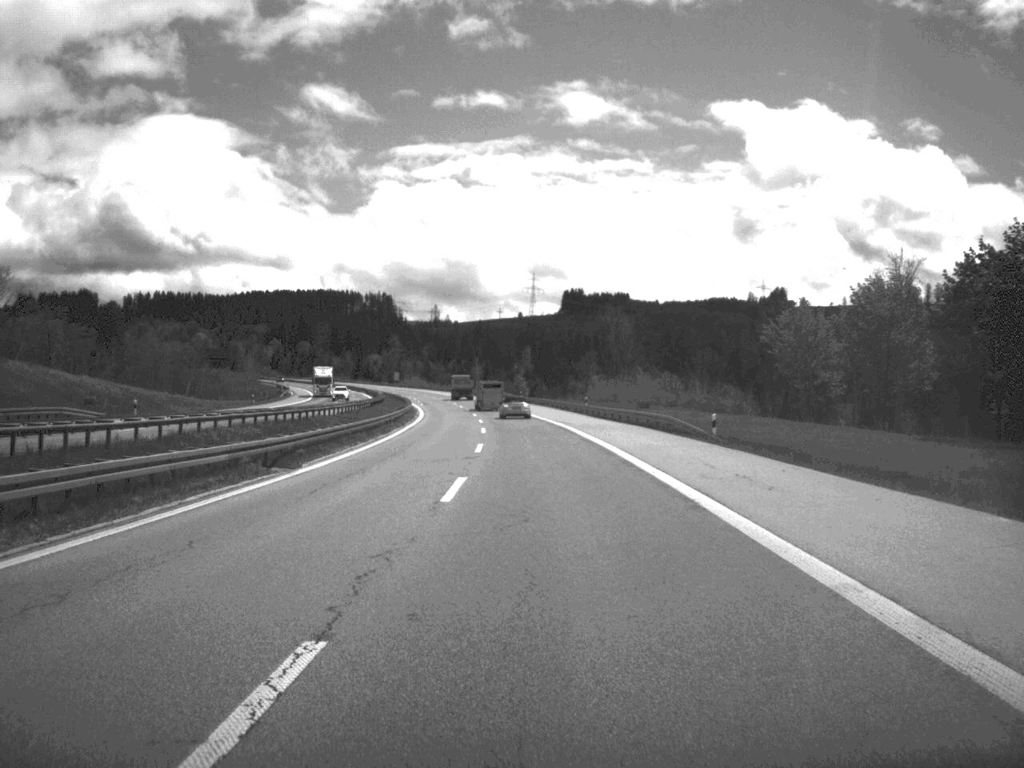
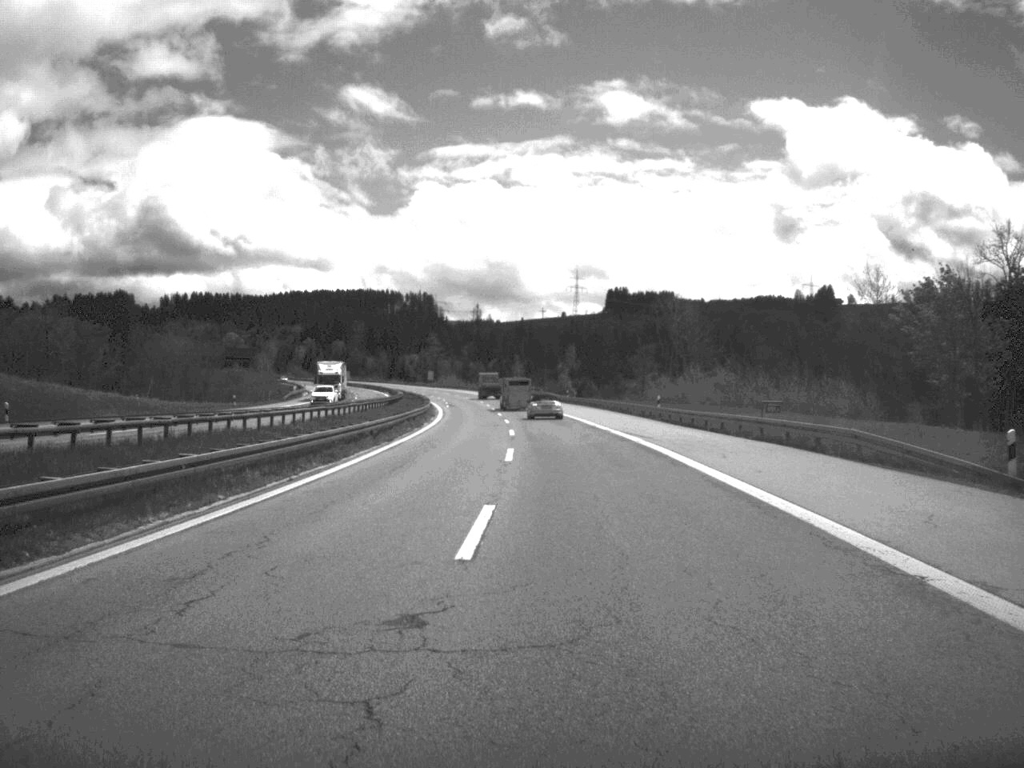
(-0.4, +24.6) m; -2°
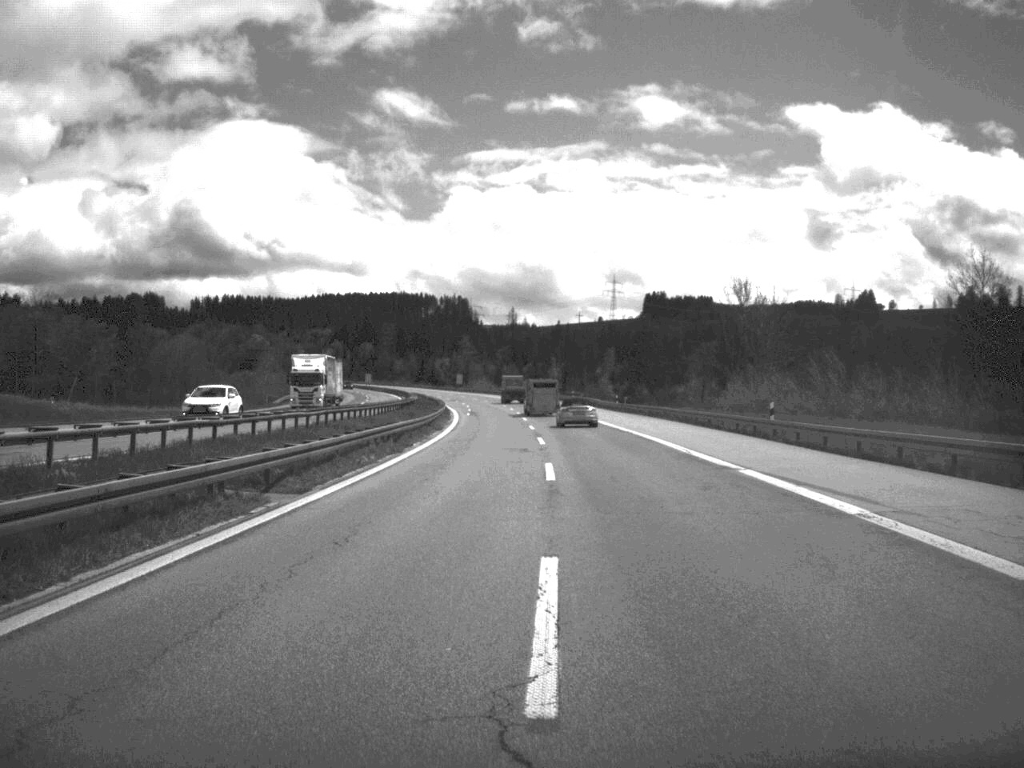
(-0.3, +23.3) m; -2°
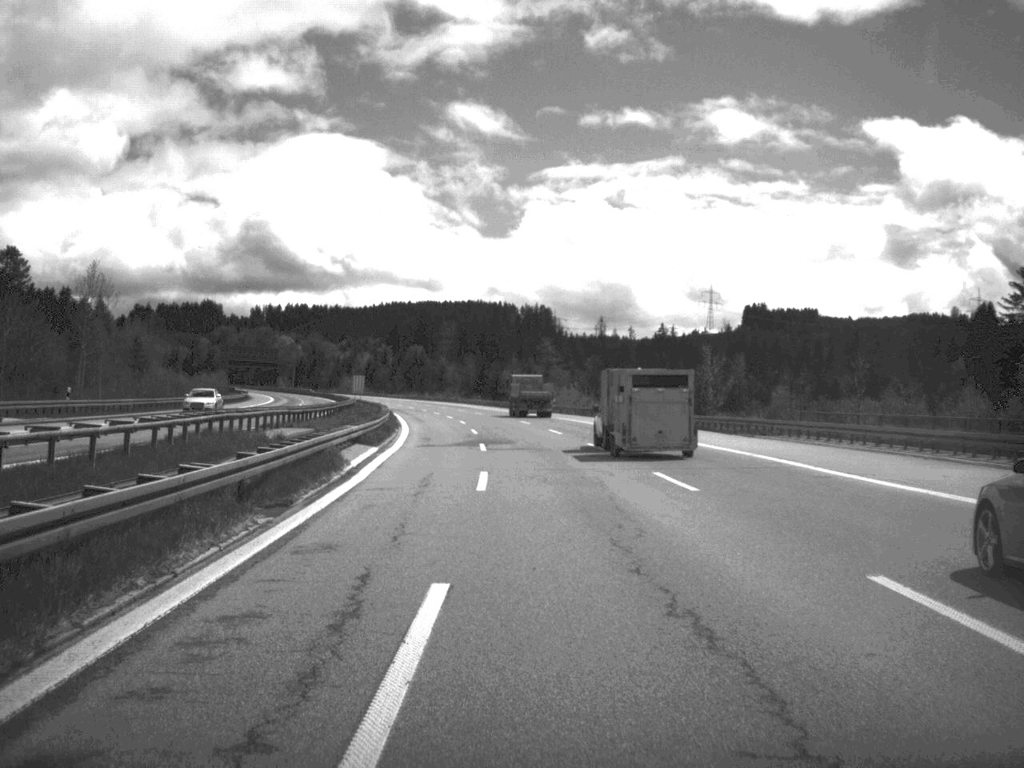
(-4.8, +121.6) m; -4°
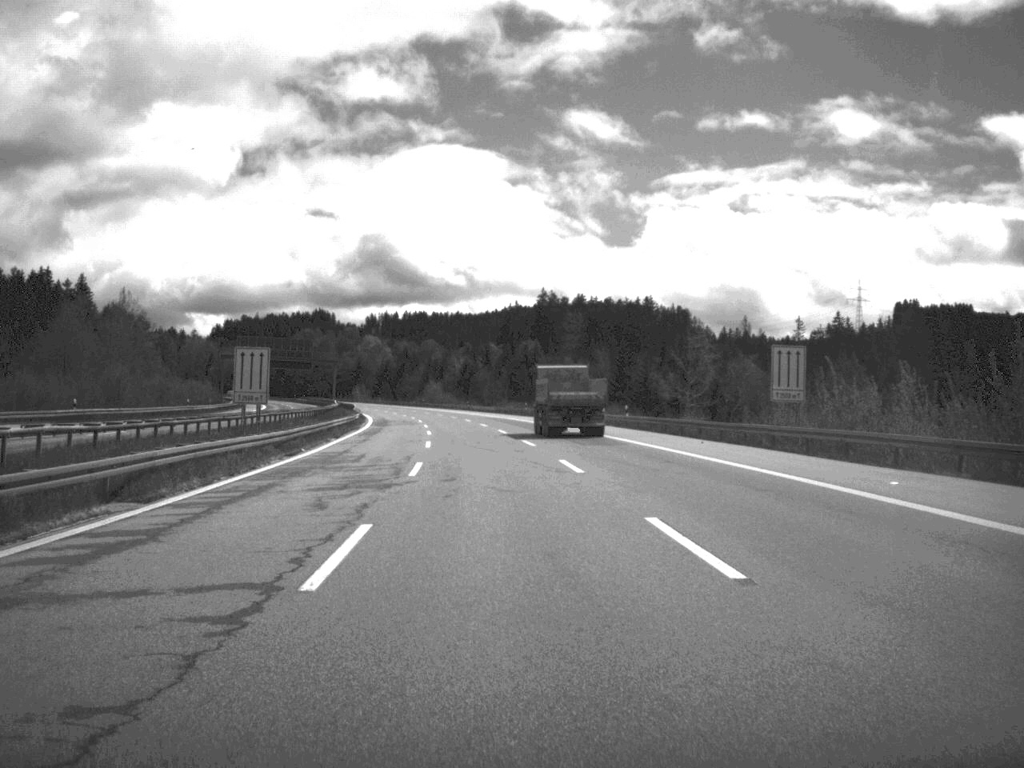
(-4.6, +97.1) m; -6°
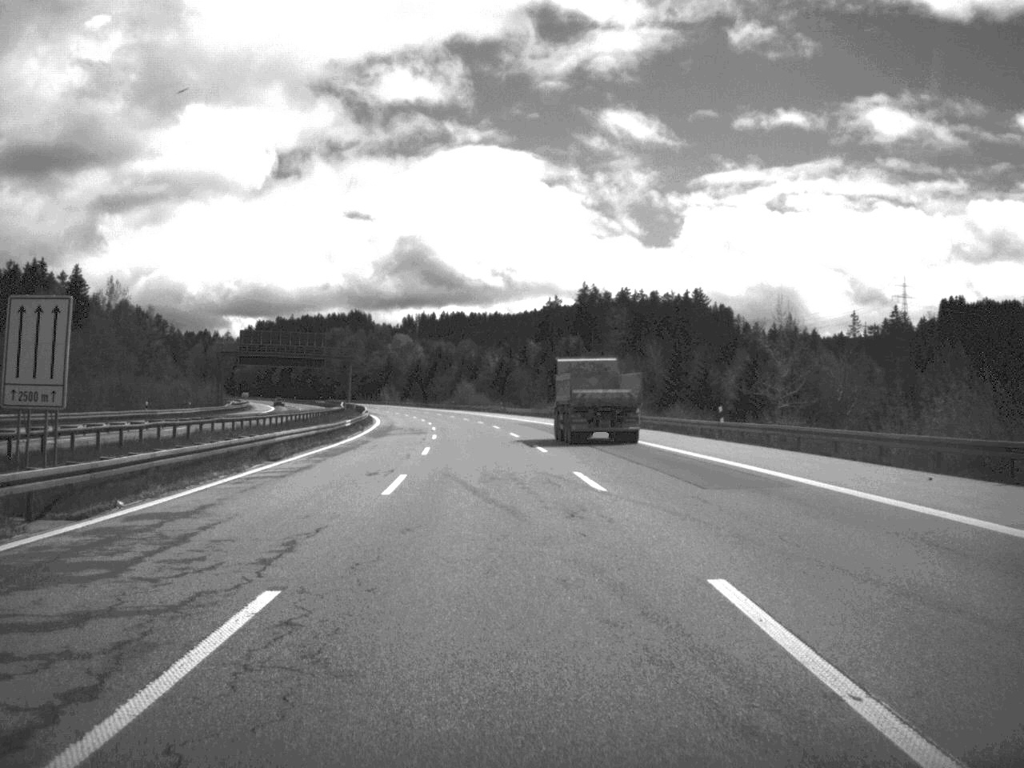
(-0.4, +23.0) m; -2°
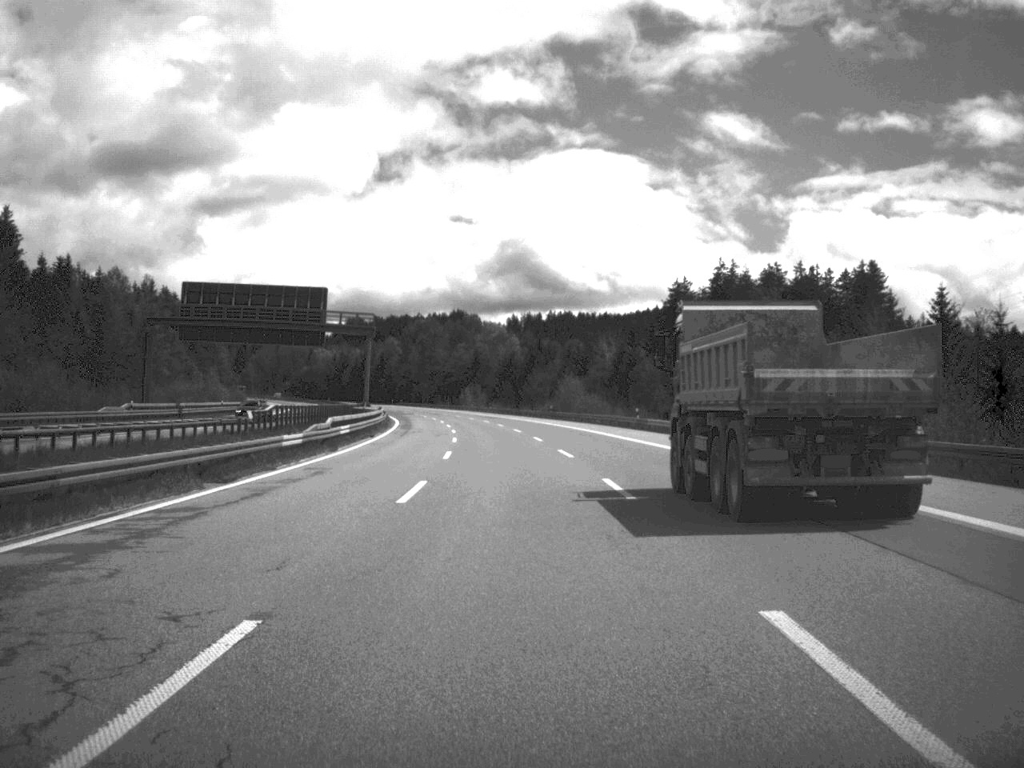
(-3.2, +70.4) m; -5°
